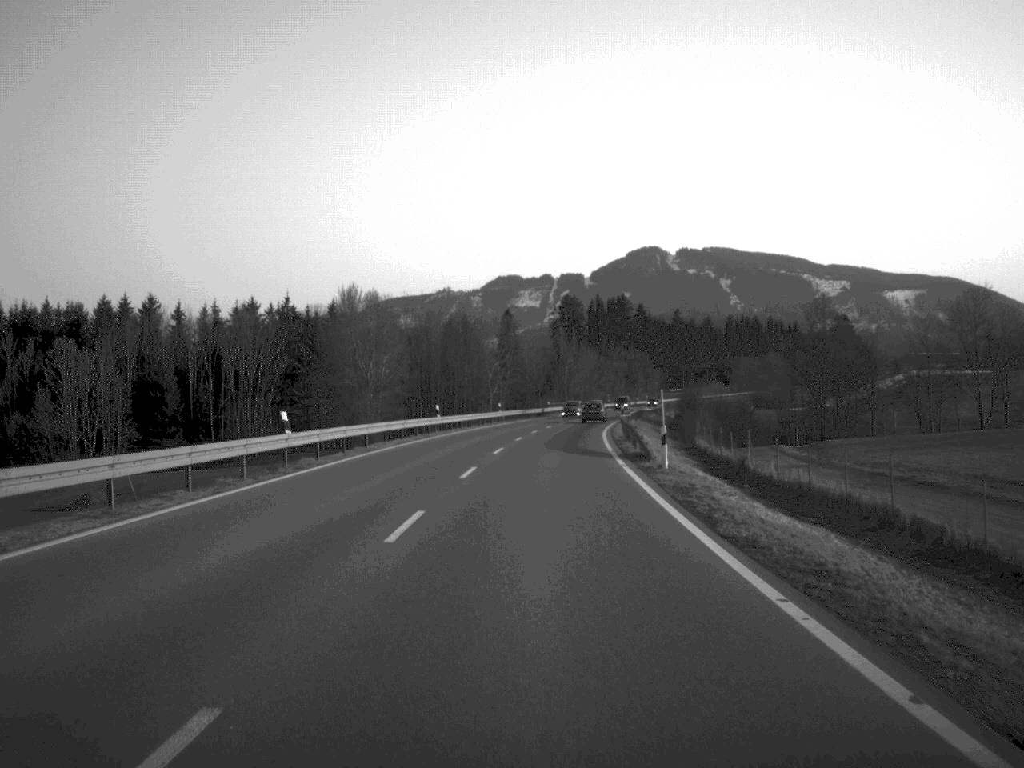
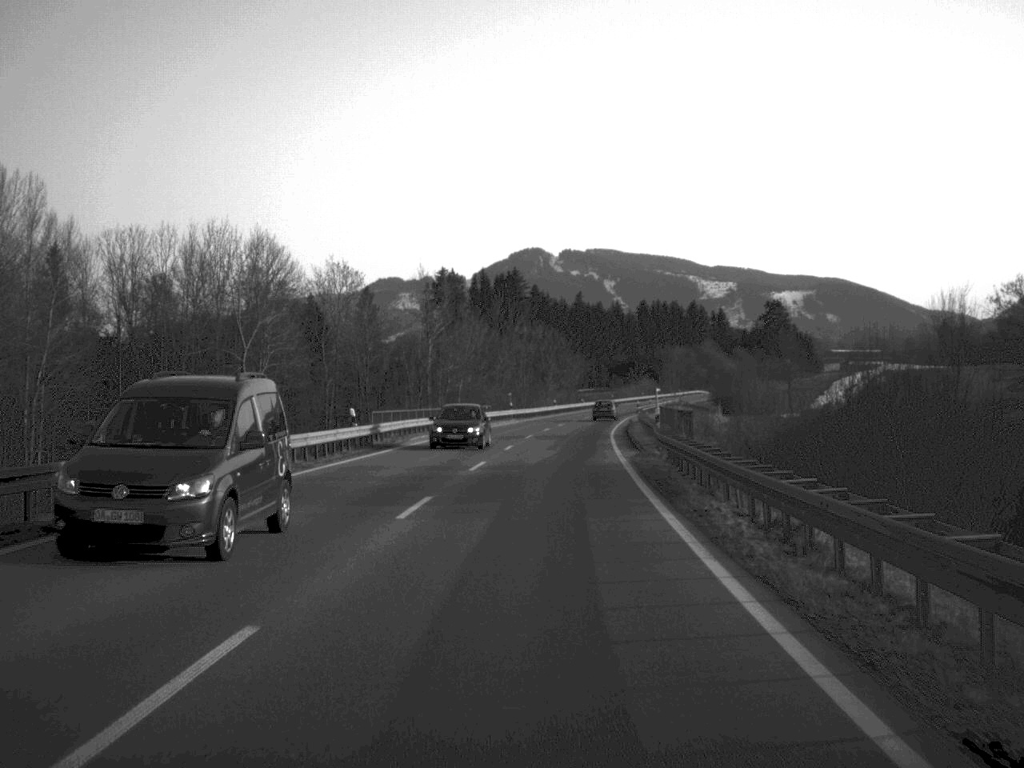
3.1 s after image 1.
(+3.9, +81.2) m; +5°
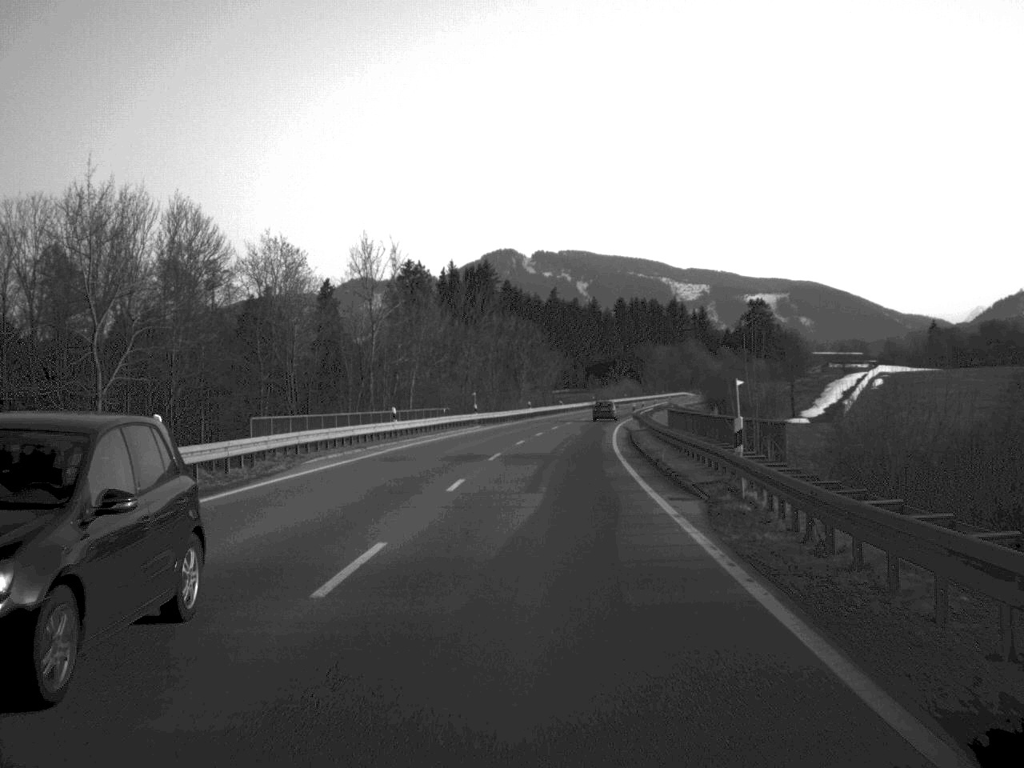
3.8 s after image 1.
(+0.2, +18.5) m; +1°
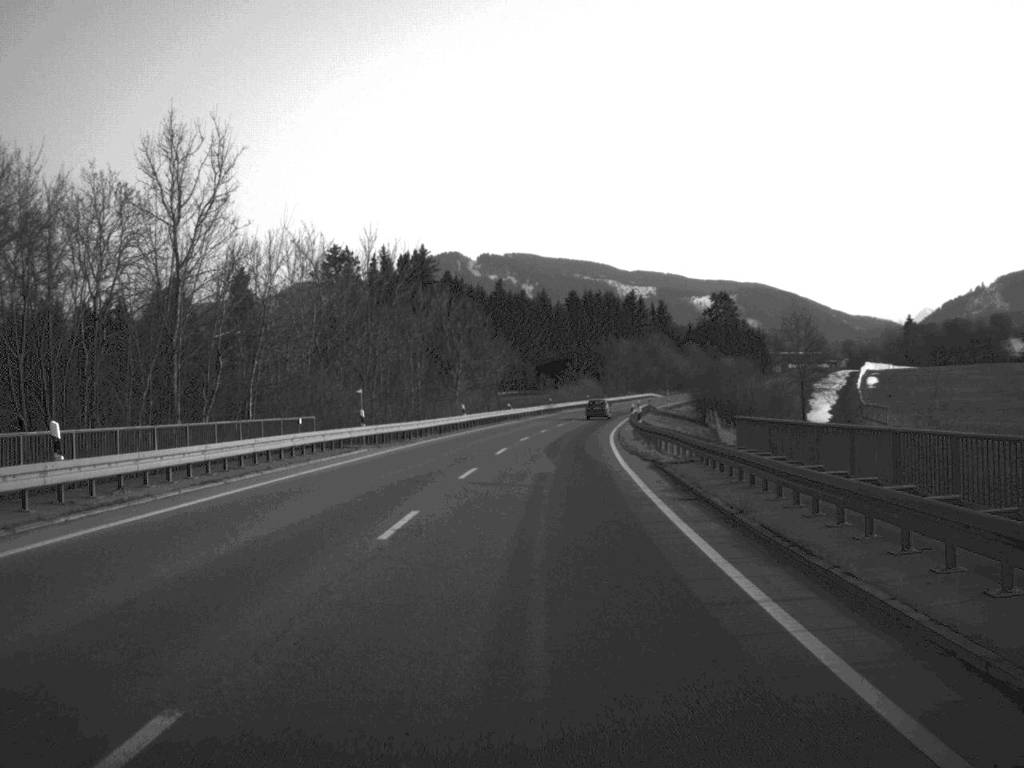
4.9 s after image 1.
(+0.7, +31.9) m; +2°
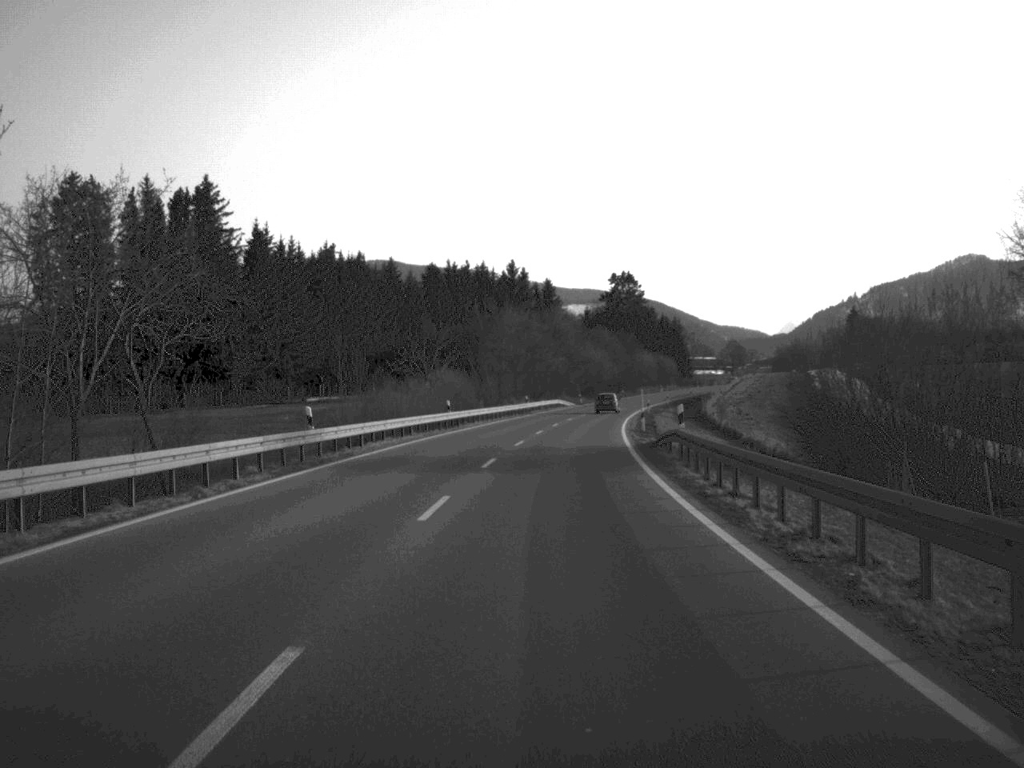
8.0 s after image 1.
(+4.1, +81.7) m; +6°
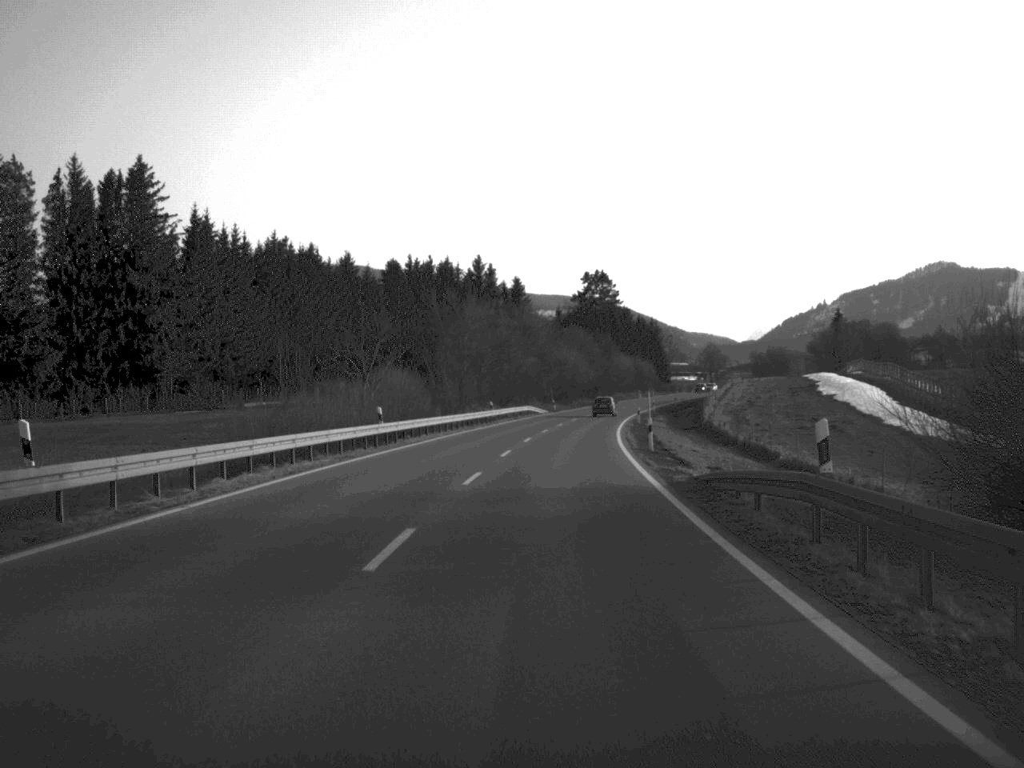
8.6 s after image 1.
(+0.2, +16.4) m; +1°
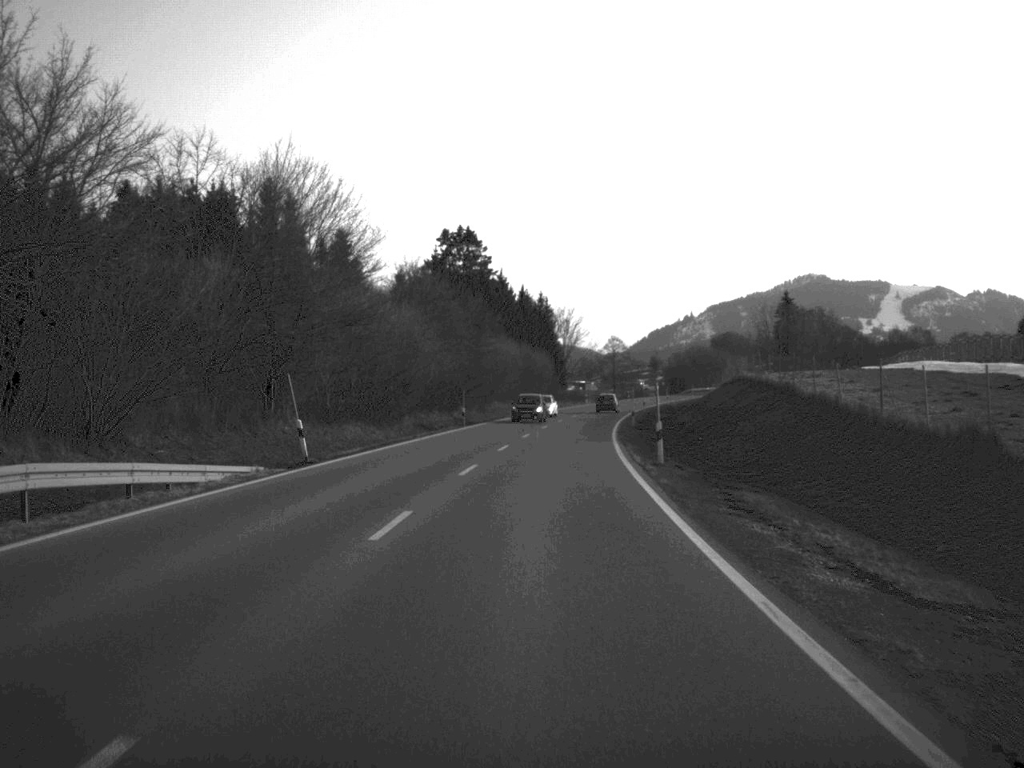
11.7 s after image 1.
(+4.6, +81.3) m; +6°
